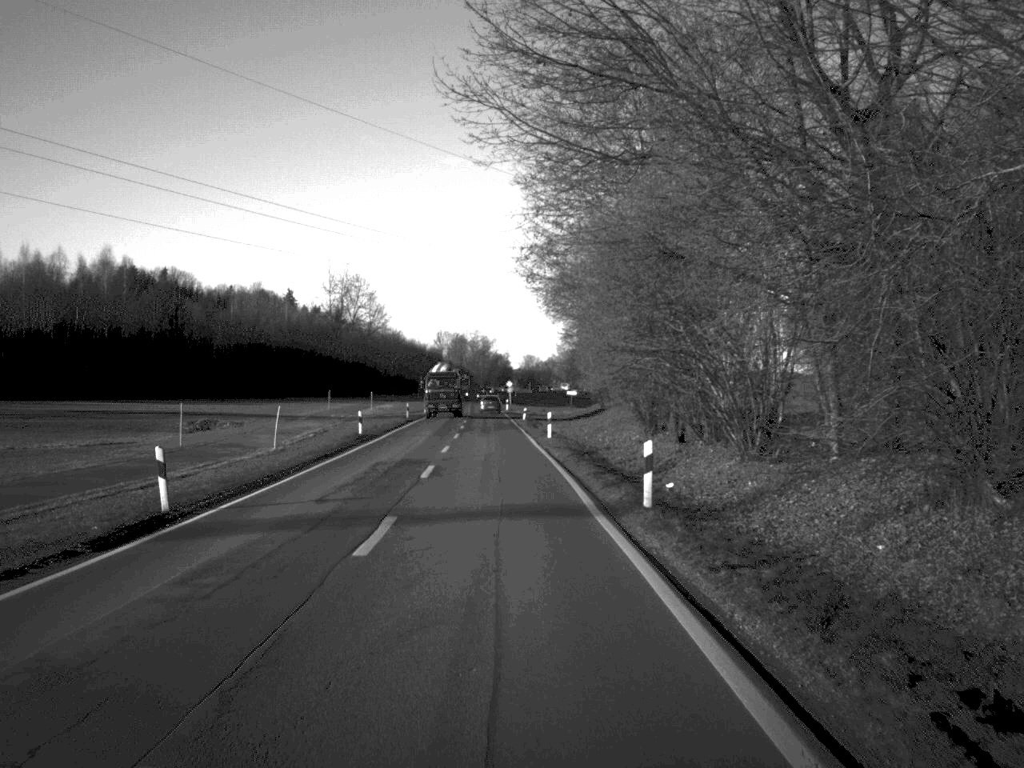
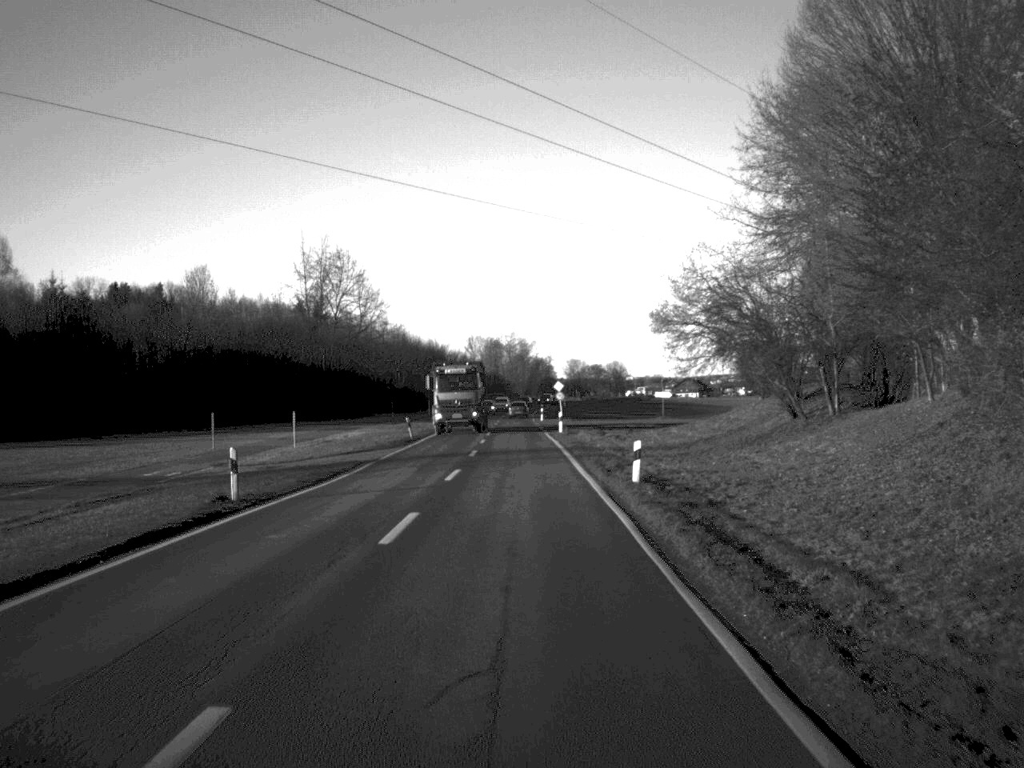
(-1.3, +57.0) m; -2°
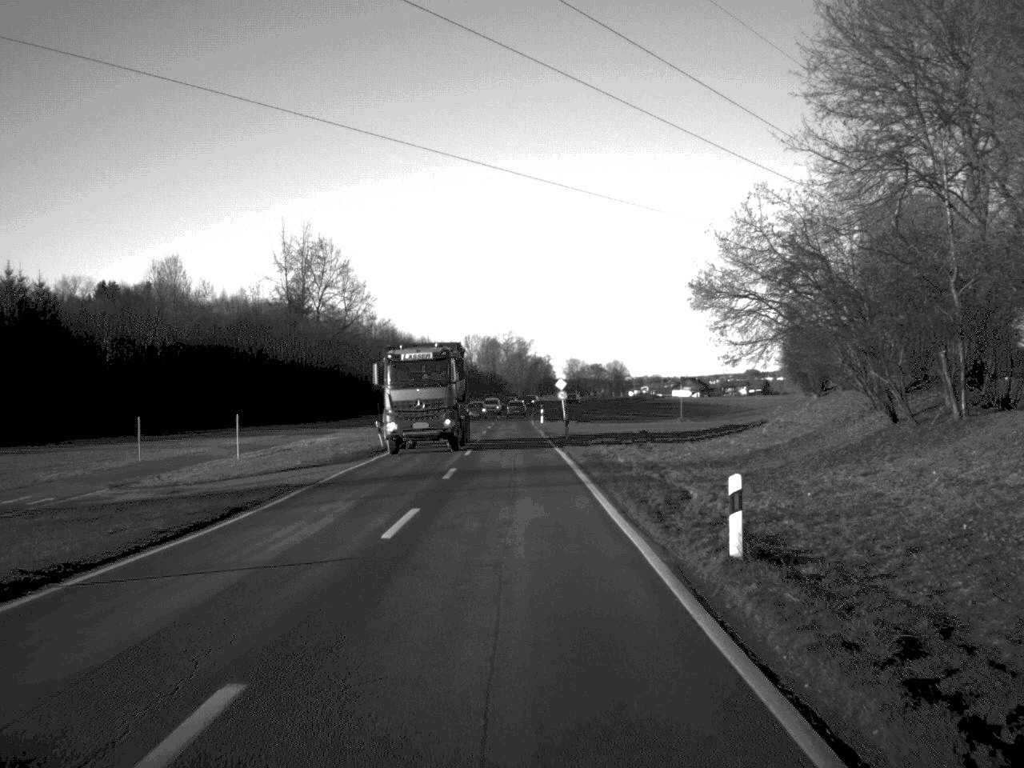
(0.0, +11.4) m; 0°
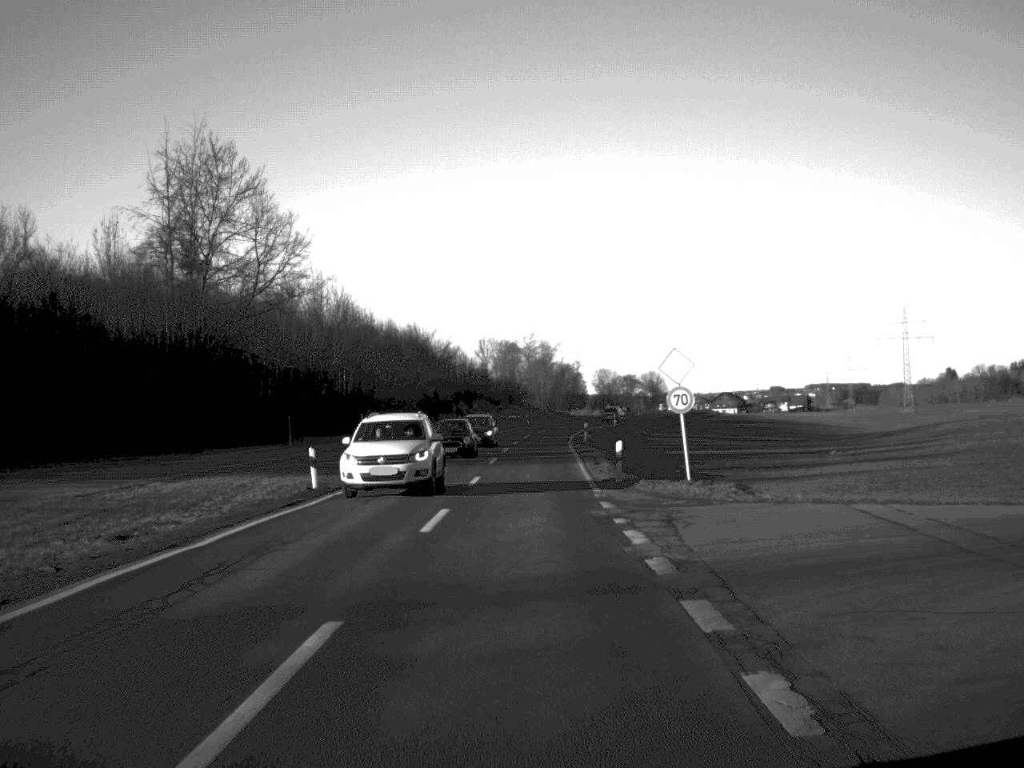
(-0.6, +56.7) m; -1°
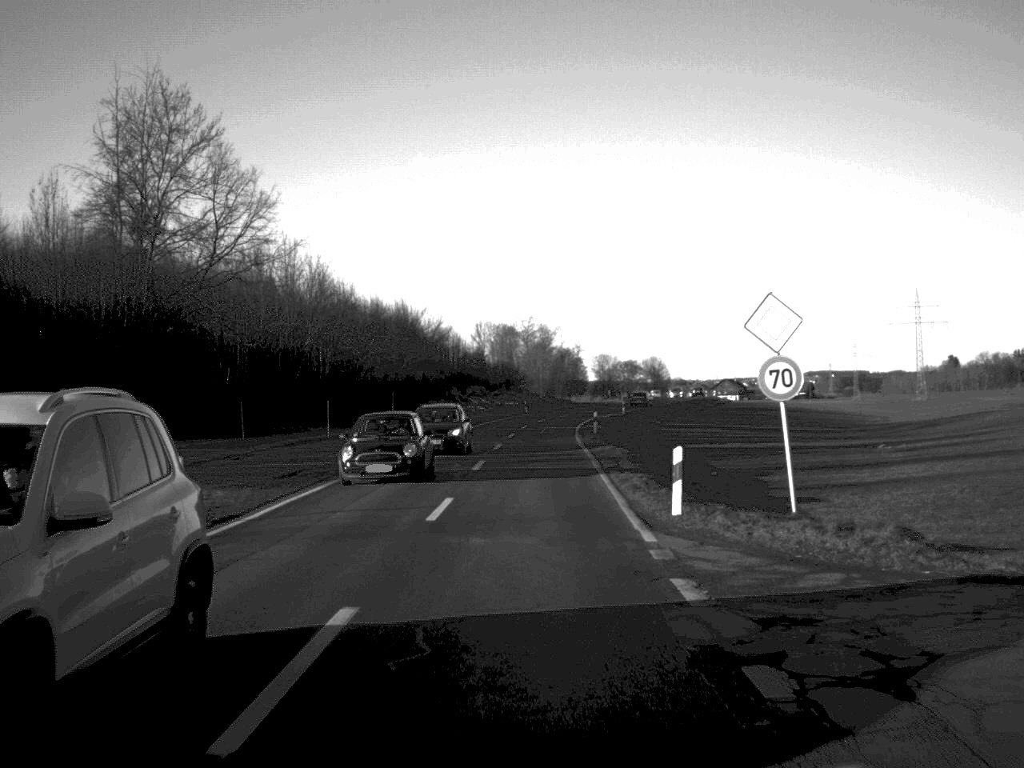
(0.0, +11.3) m; 0°
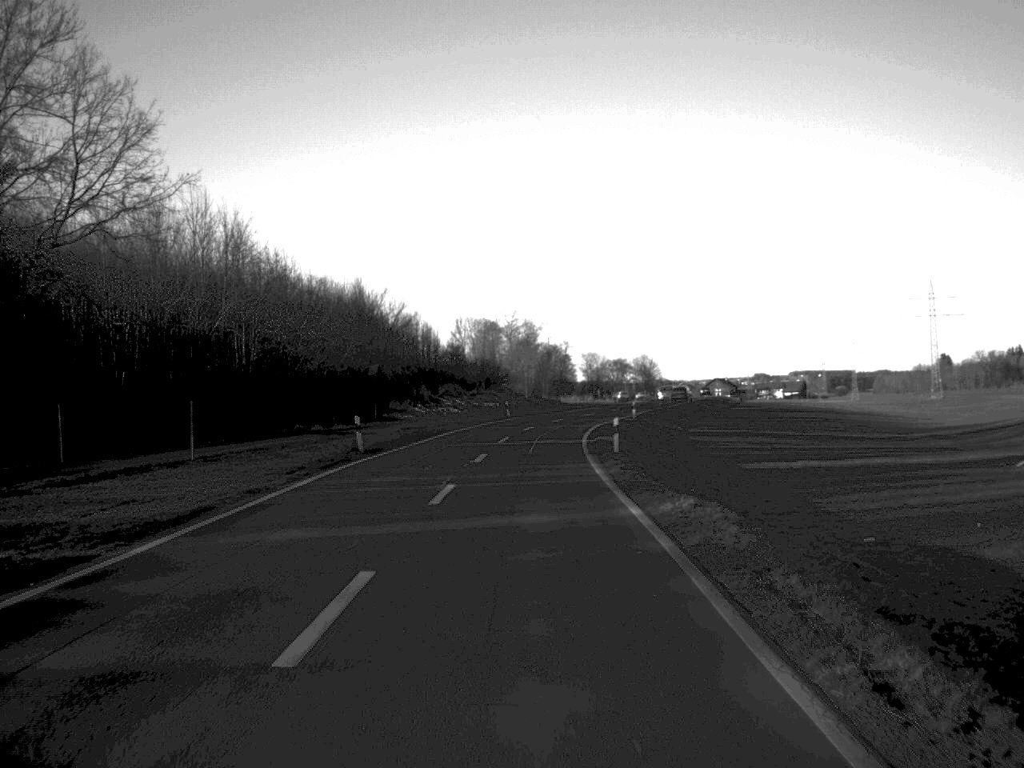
(+0.1, +21.7) m; +1°
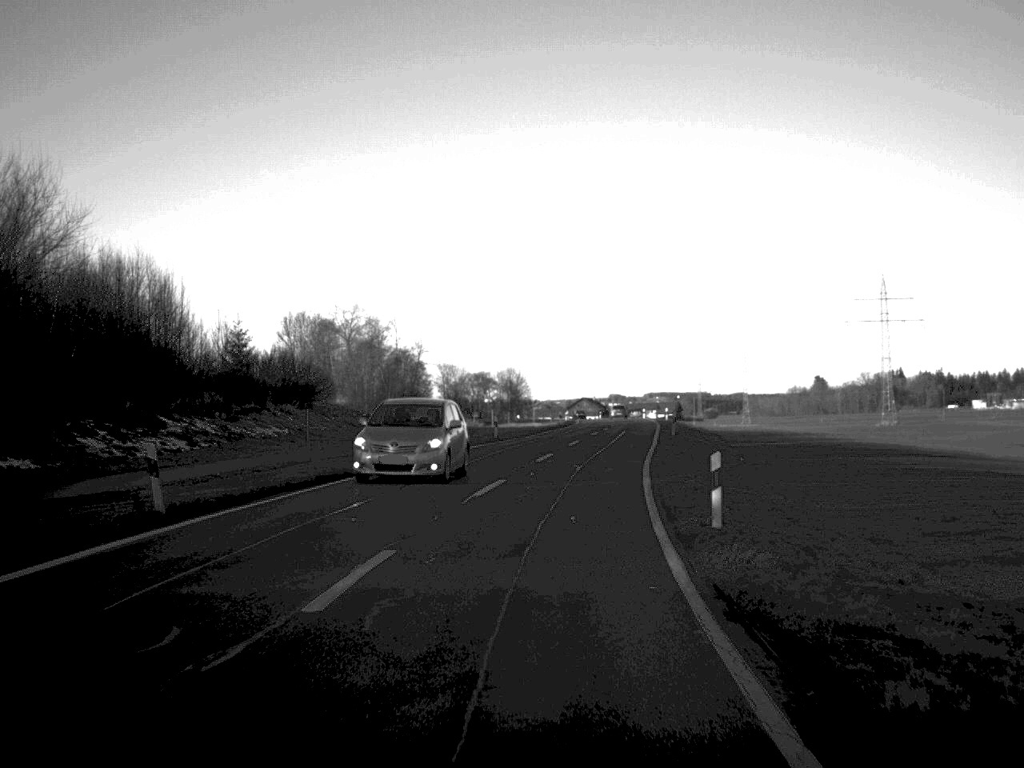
(+1.7, +57.4) m; +7°
